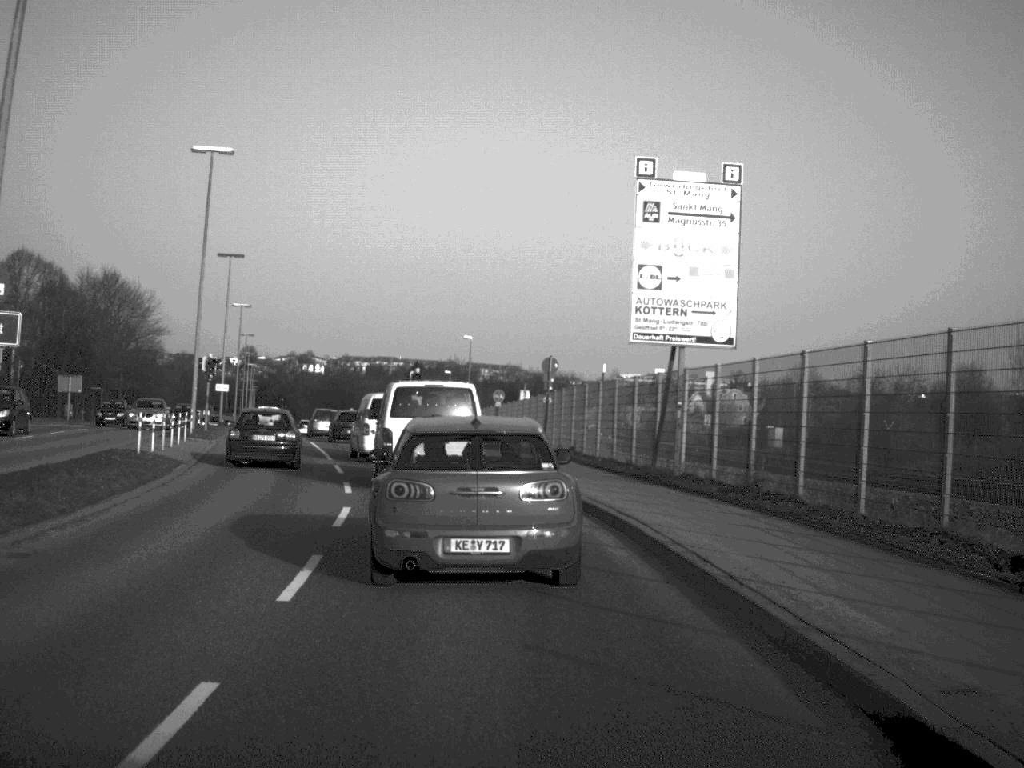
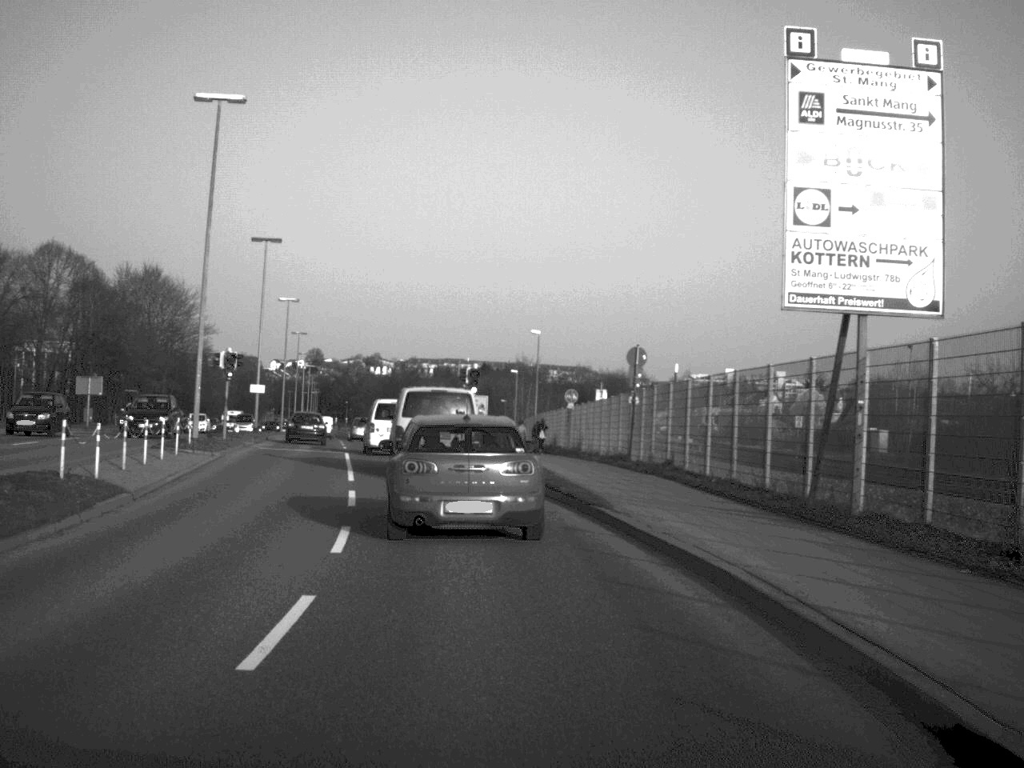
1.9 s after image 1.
(-0.2, +8.6) m; -3°
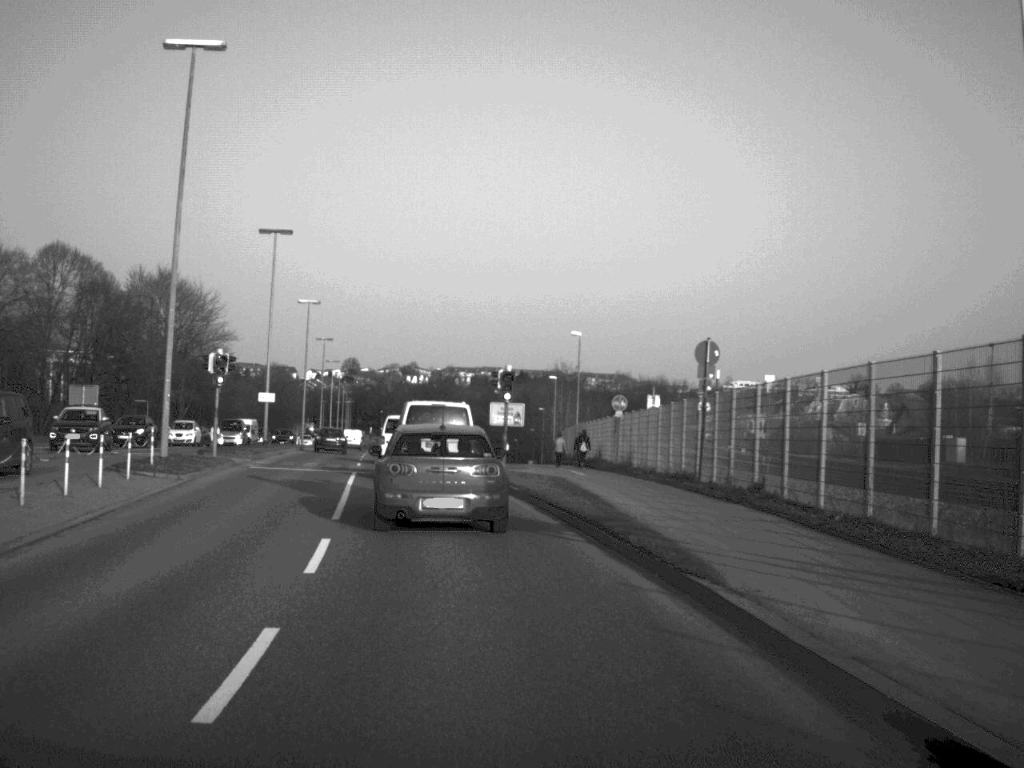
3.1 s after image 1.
(-0.1, +7.0) m; -2°
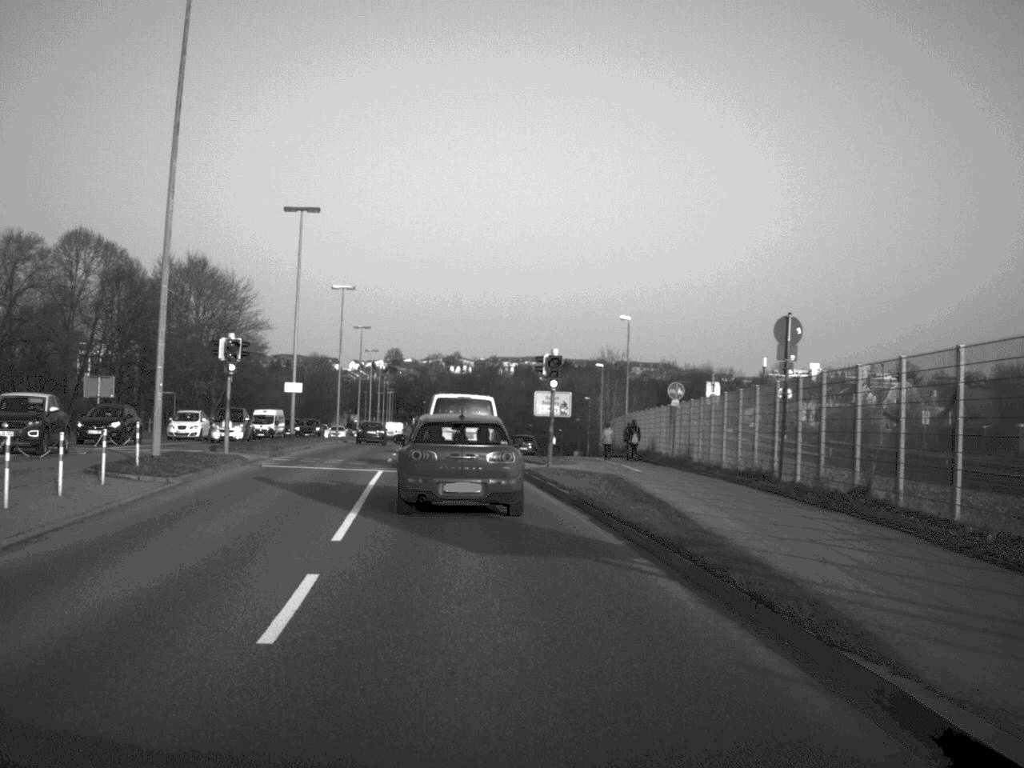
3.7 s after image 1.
(-0.1, +4.2) m; -2°
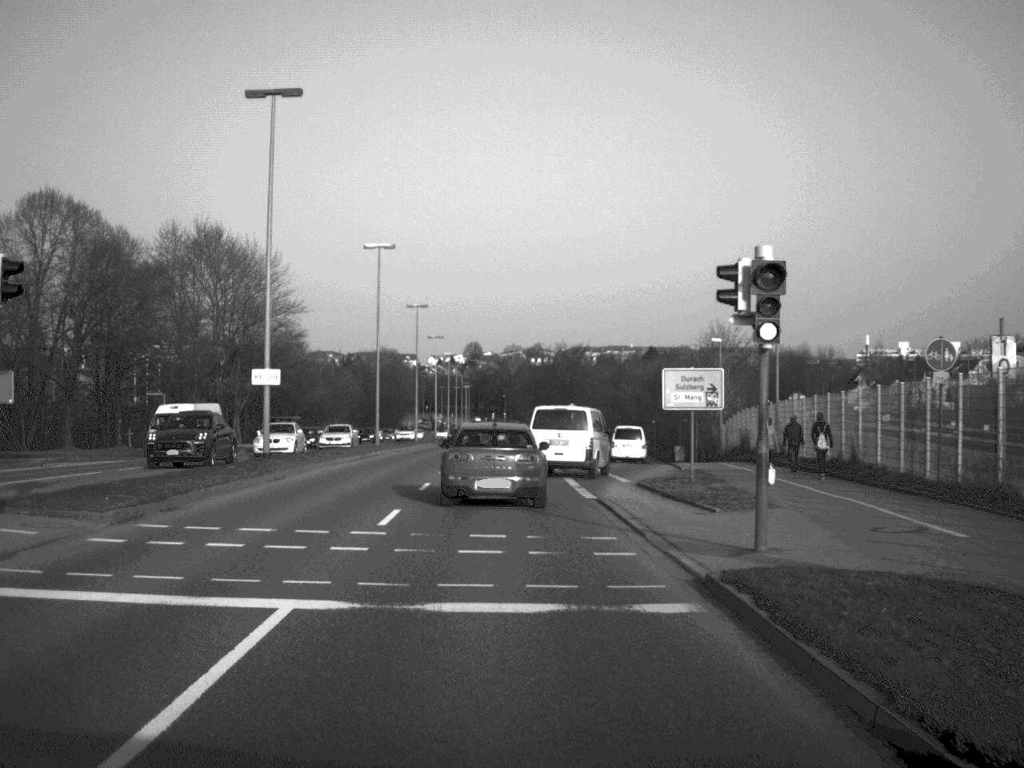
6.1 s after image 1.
(-0.9, +21.3) m; -3°
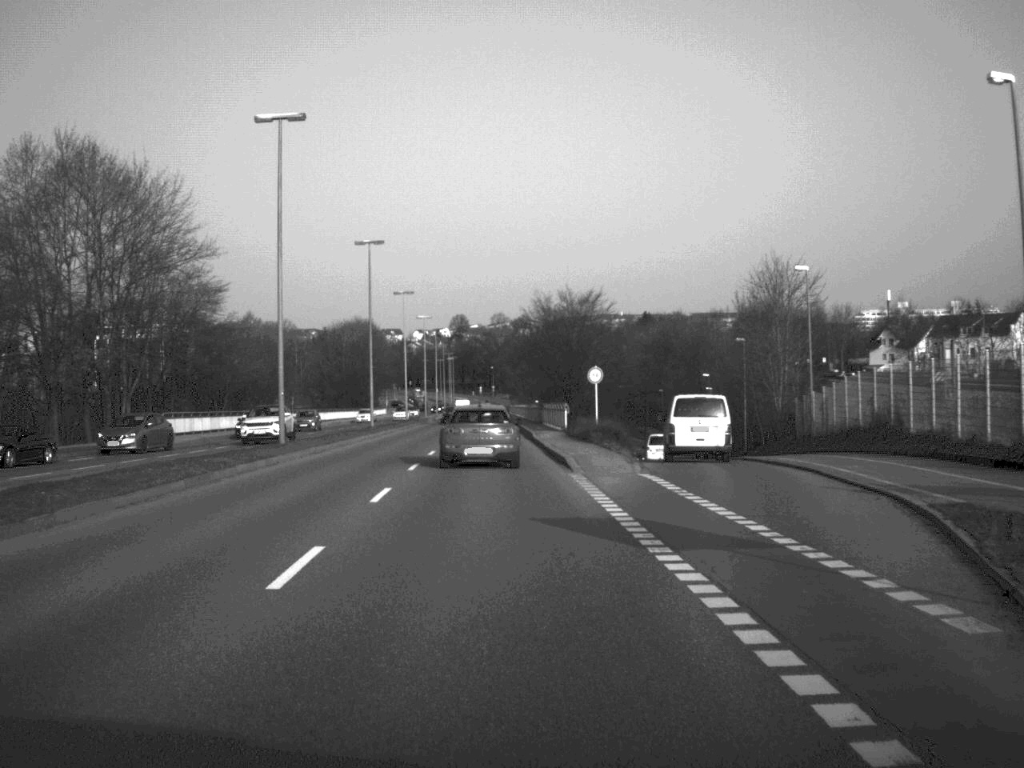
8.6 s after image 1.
(-0.4, +25.1) m; +1°
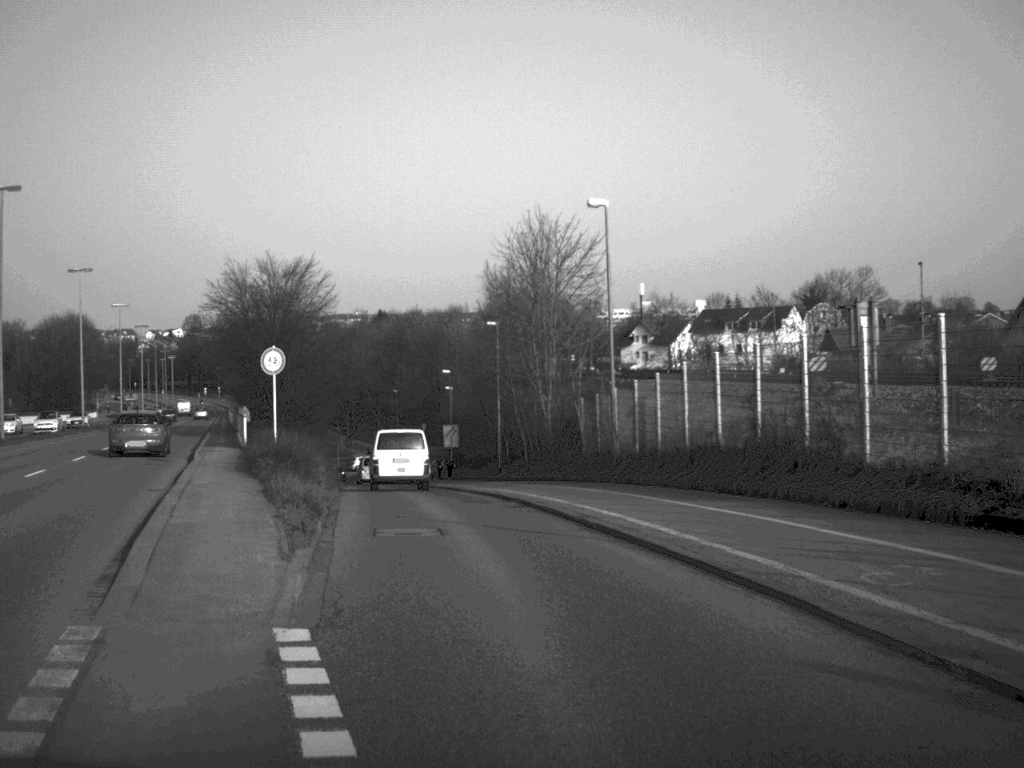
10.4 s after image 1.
(+1.9, +17.9) m; +12°
